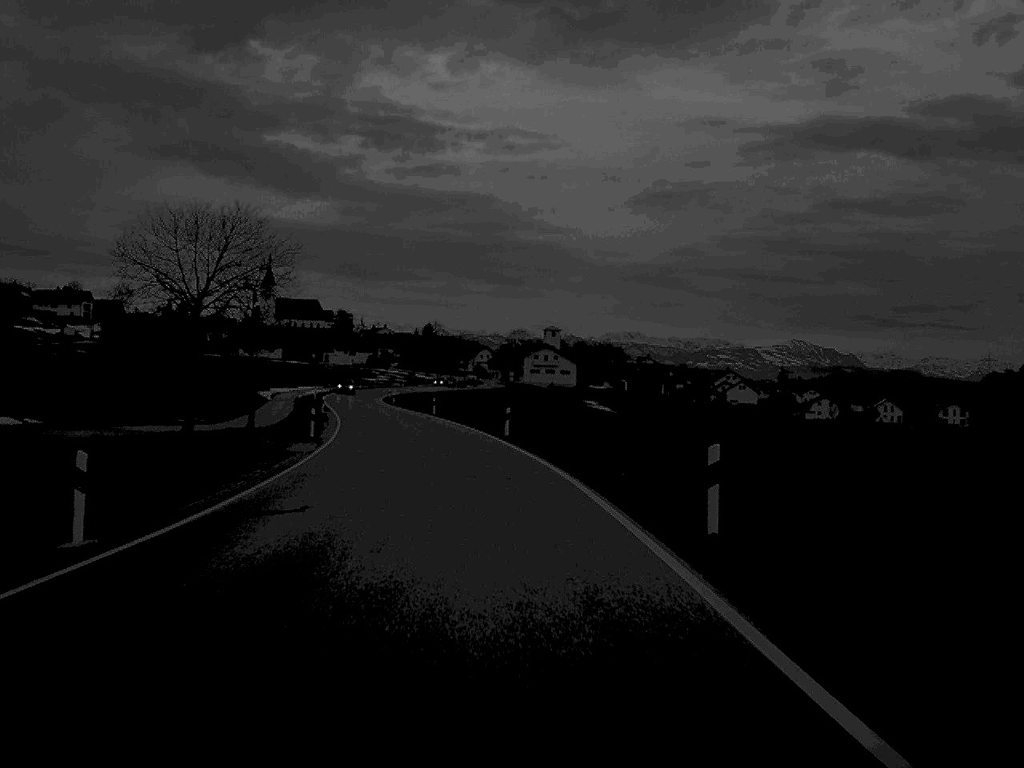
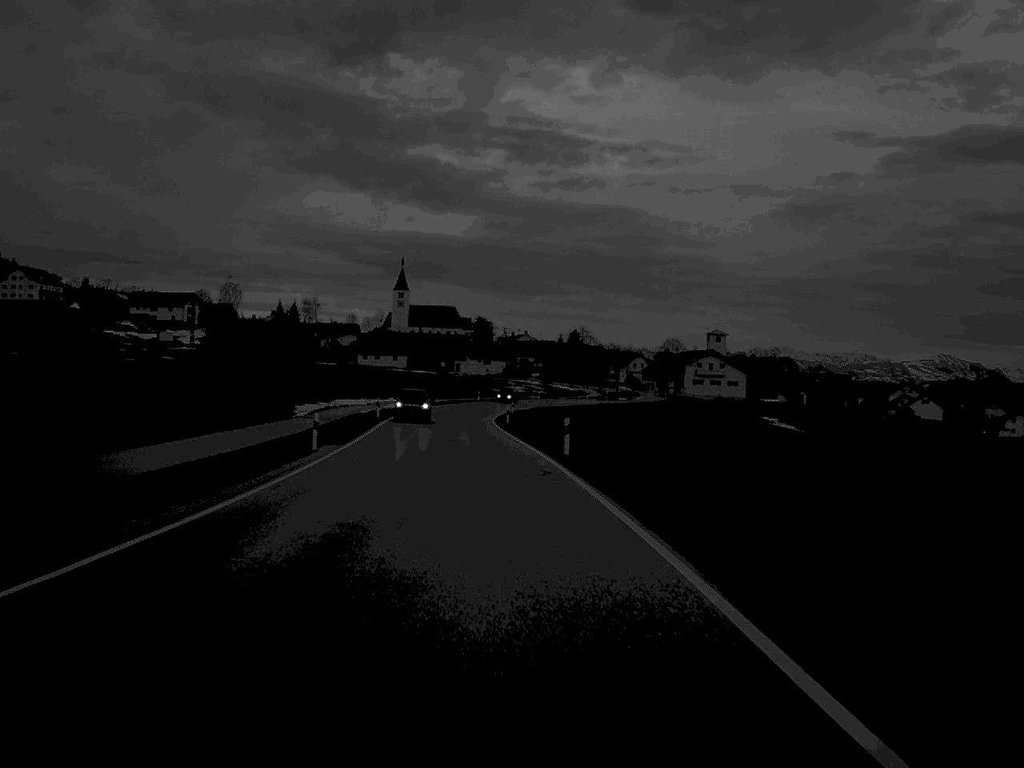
(-2.7, +45.5) m; -6°
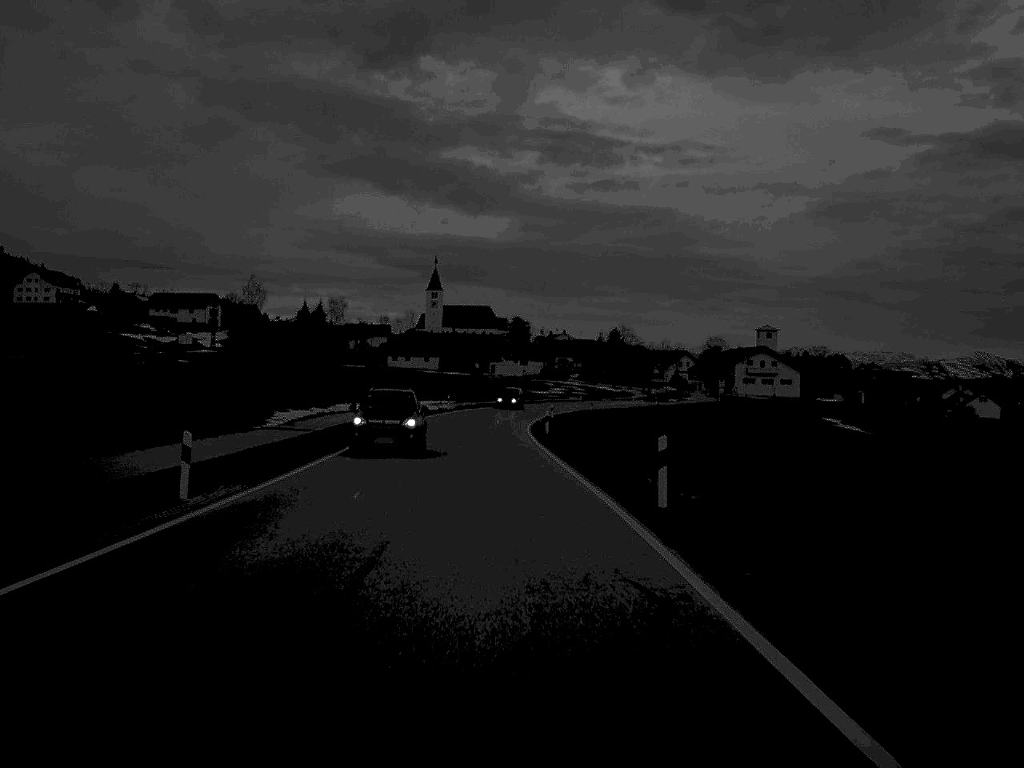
(-0.3, +17.2) m; -2°
